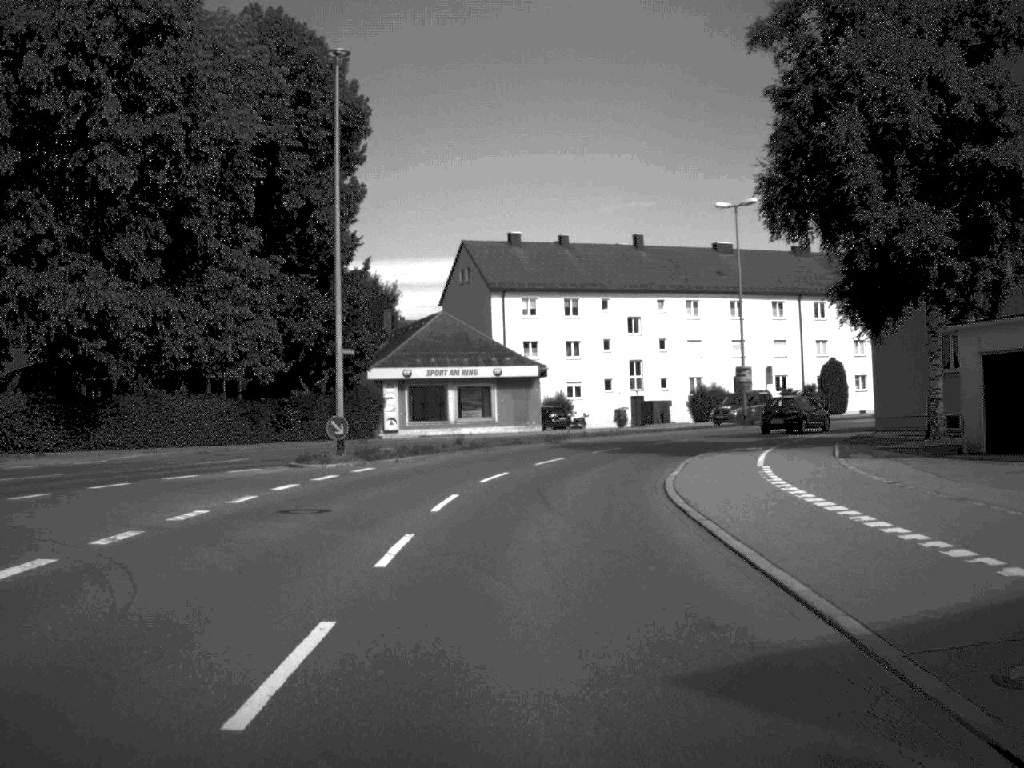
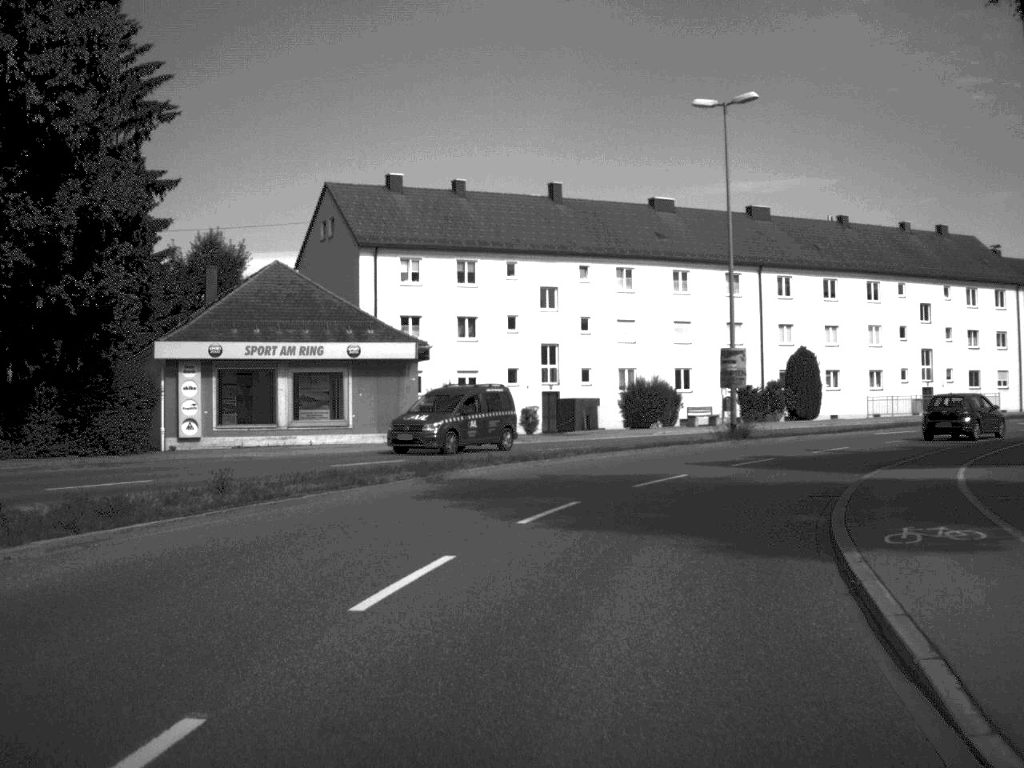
(+0.5, +20.7) m; +5°
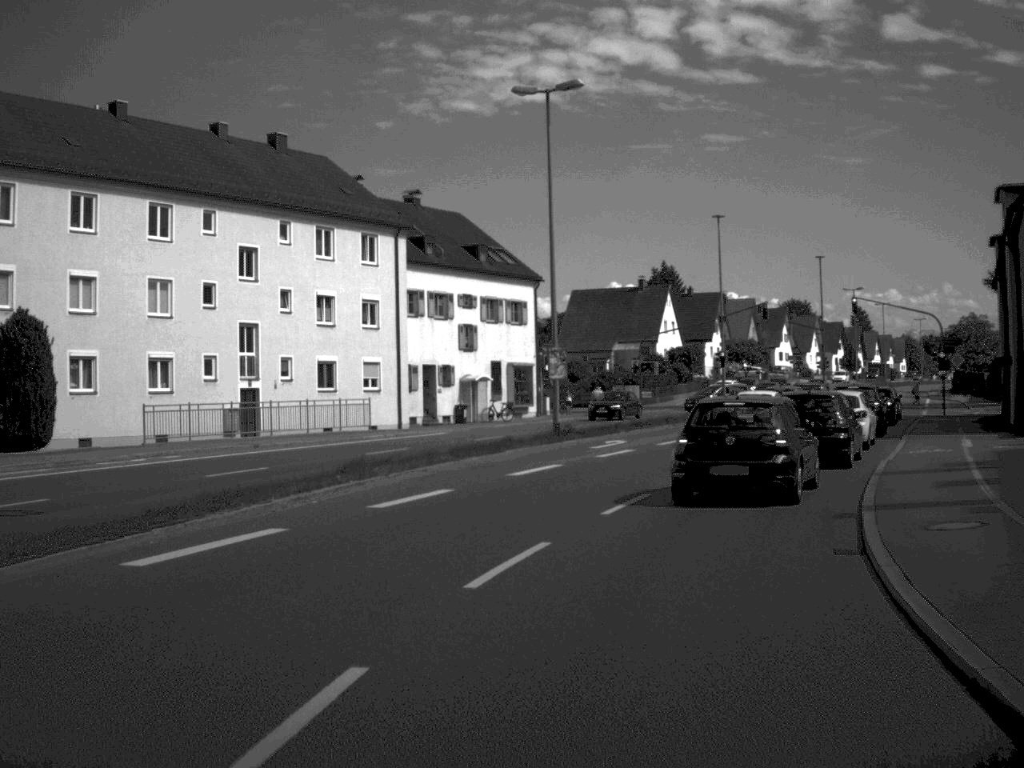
(+8.6, +32.2) m; +31°
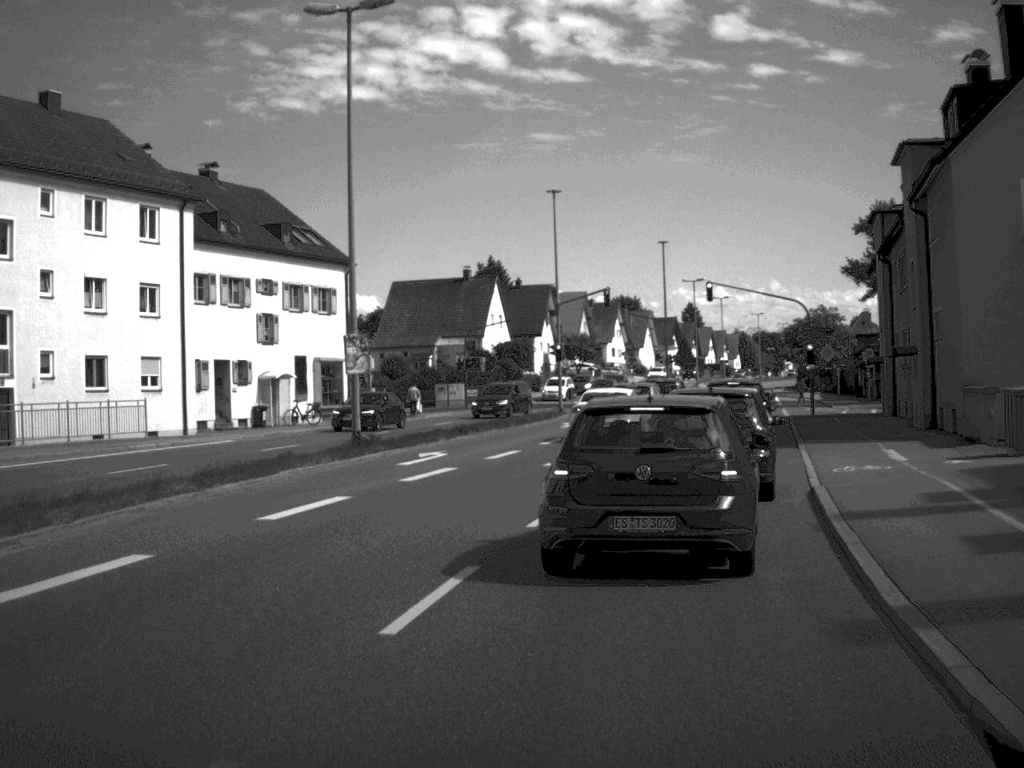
(+0.5, +7.9) m; +8°
